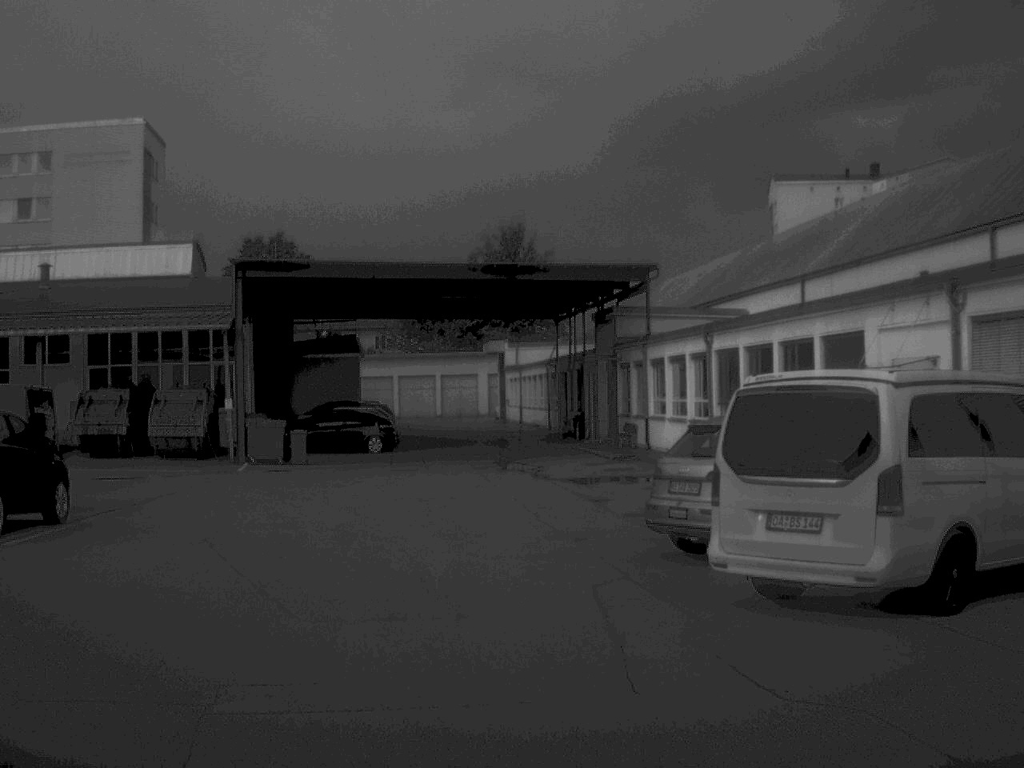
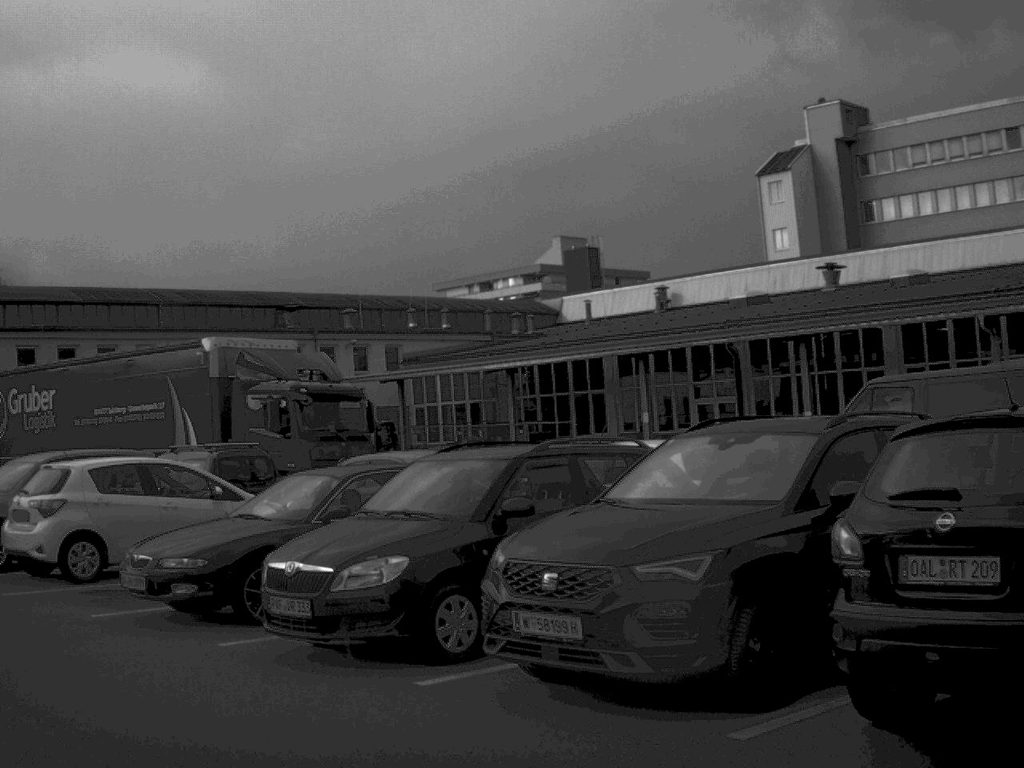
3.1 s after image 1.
(-2.9, +9.3) m; -54°
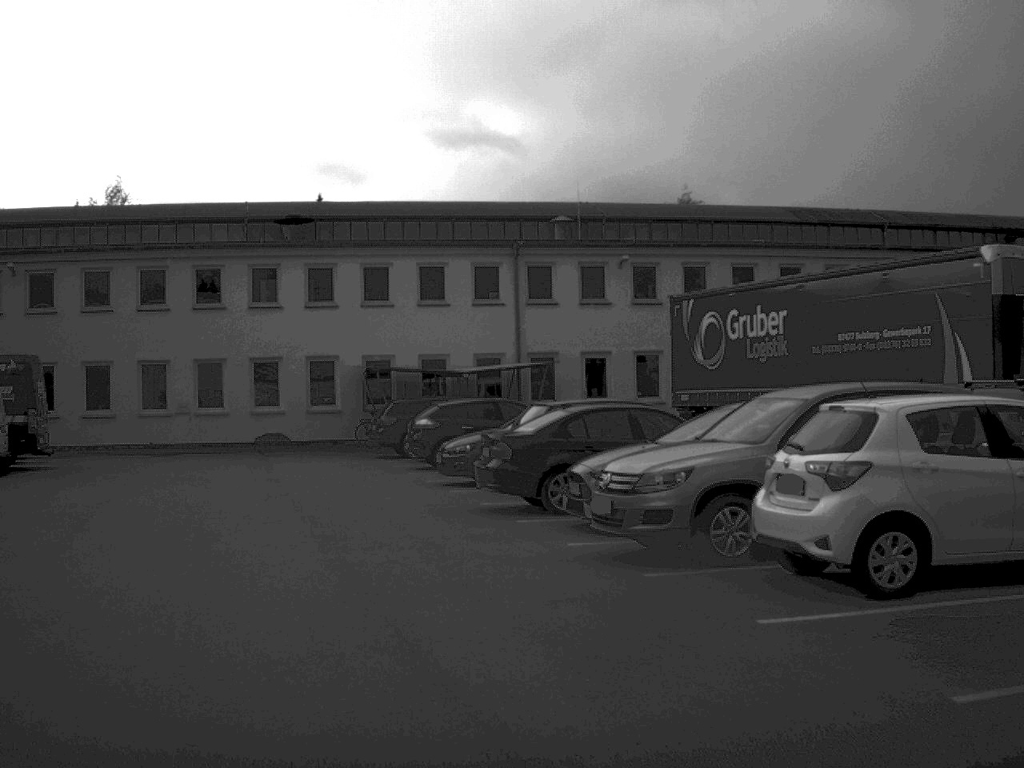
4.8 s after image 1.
(-1.9, +5.5) m; -30°
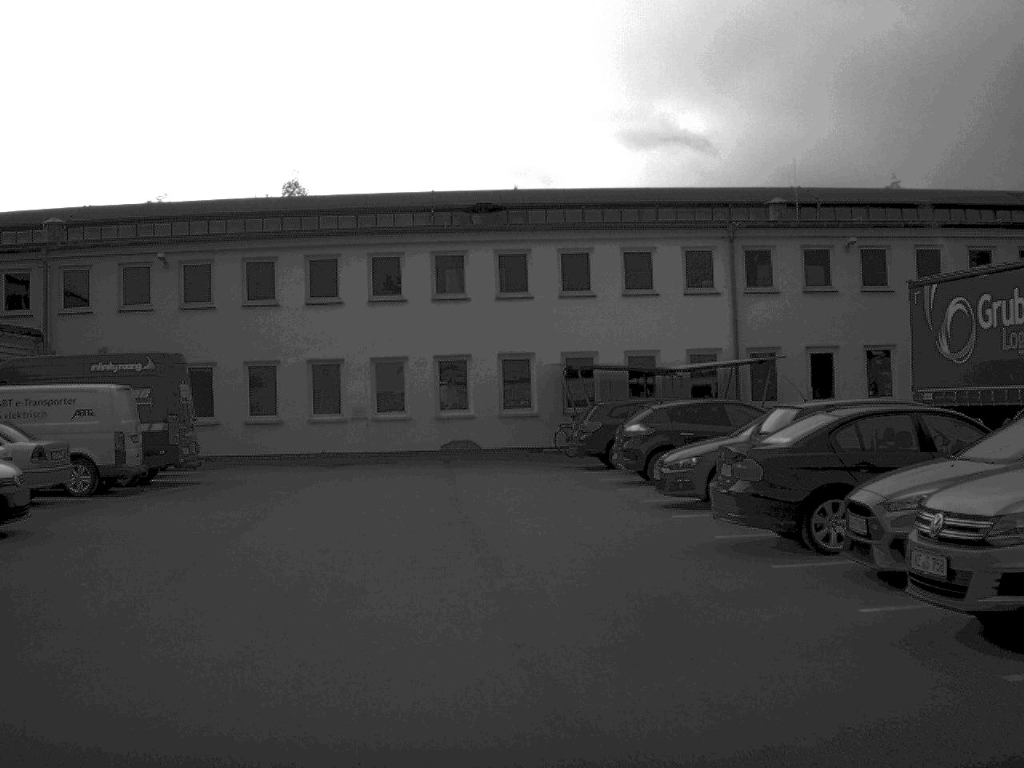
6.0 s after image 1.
(-0.3, +4.1) m; -9°
